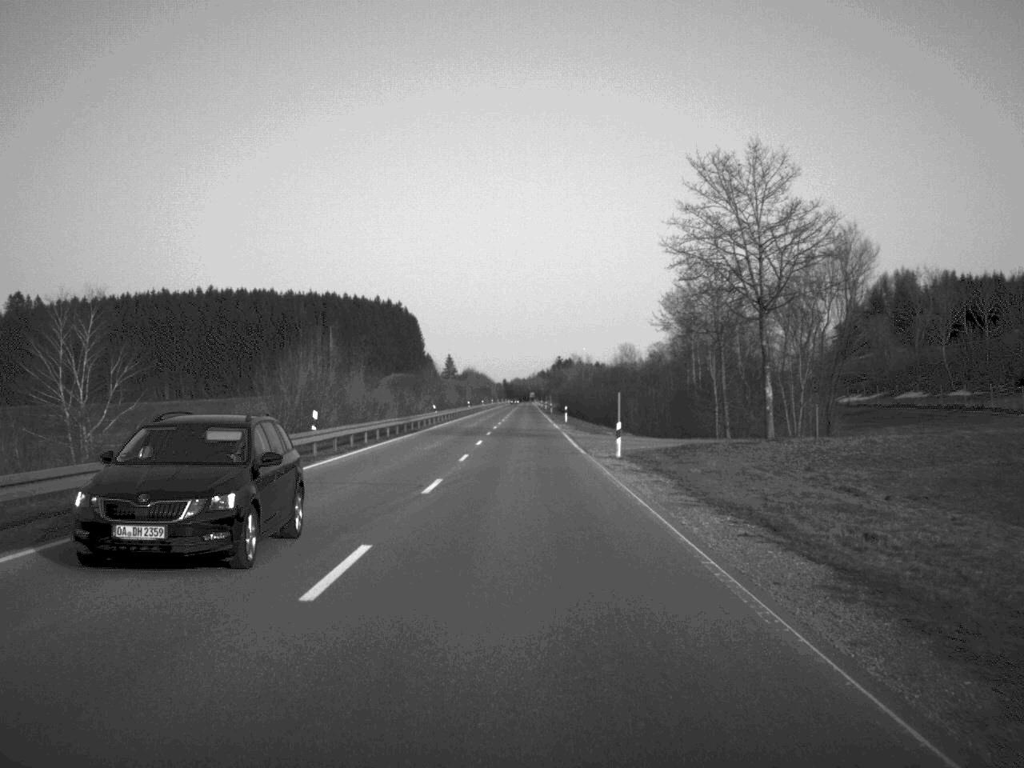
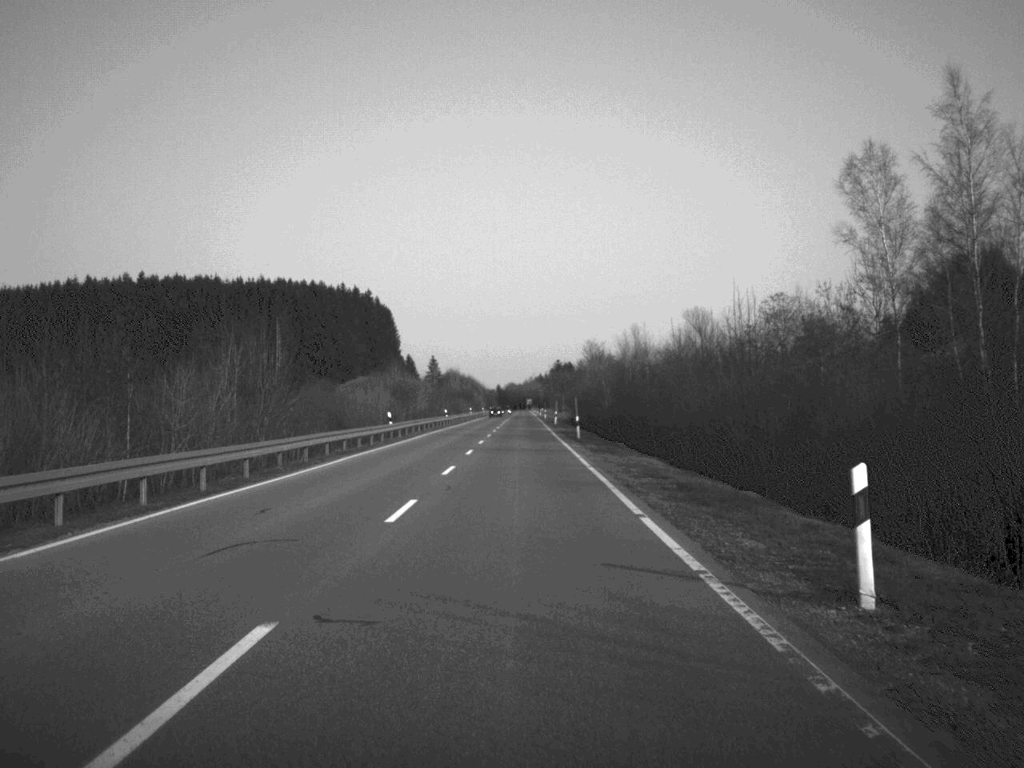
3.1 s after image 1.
(+0.1, +76.8) m; 0°
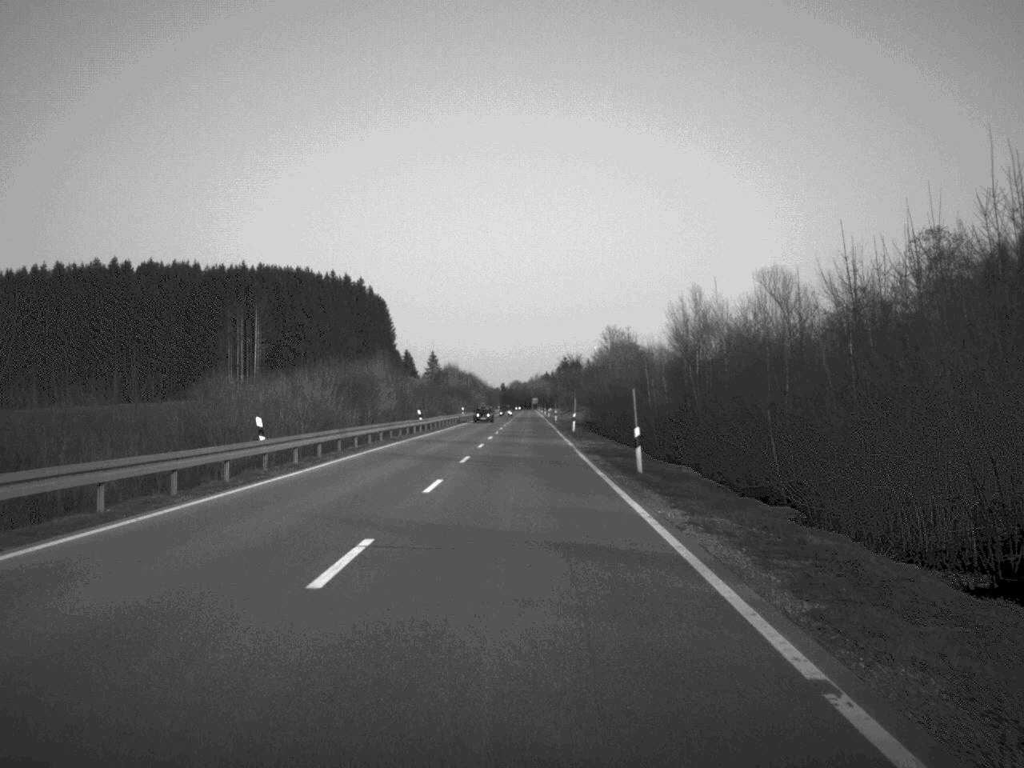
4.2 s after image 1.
(0.0, +30.3) m; 0°
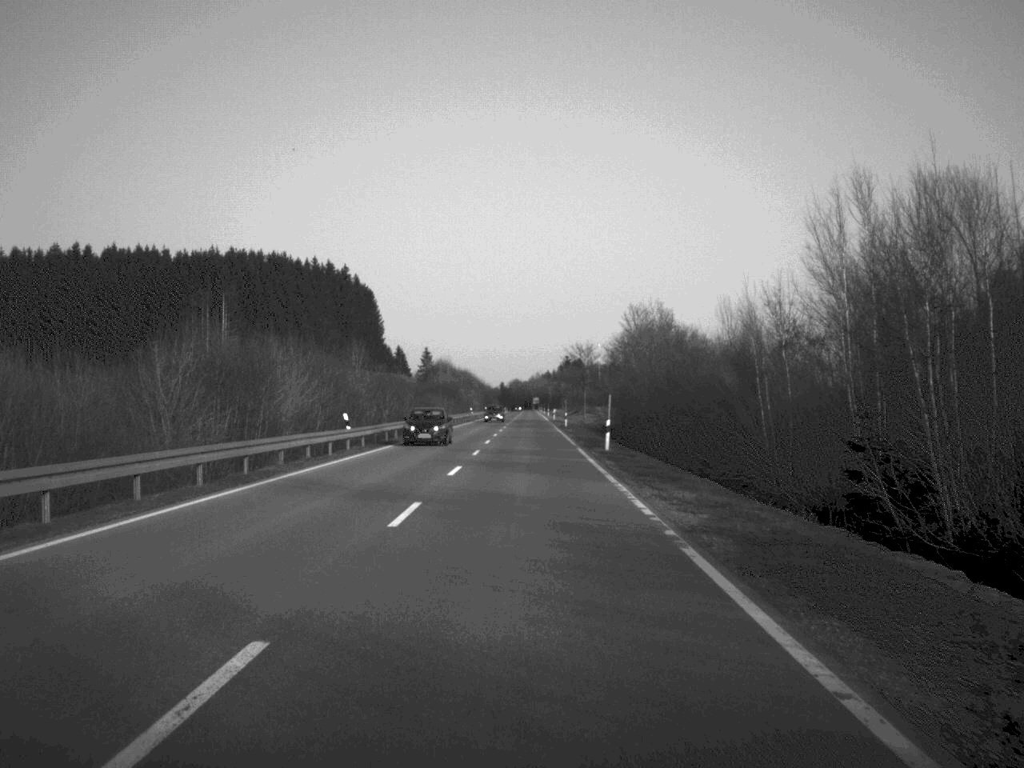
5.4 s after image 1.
(0.0, +30.5) m; 0°
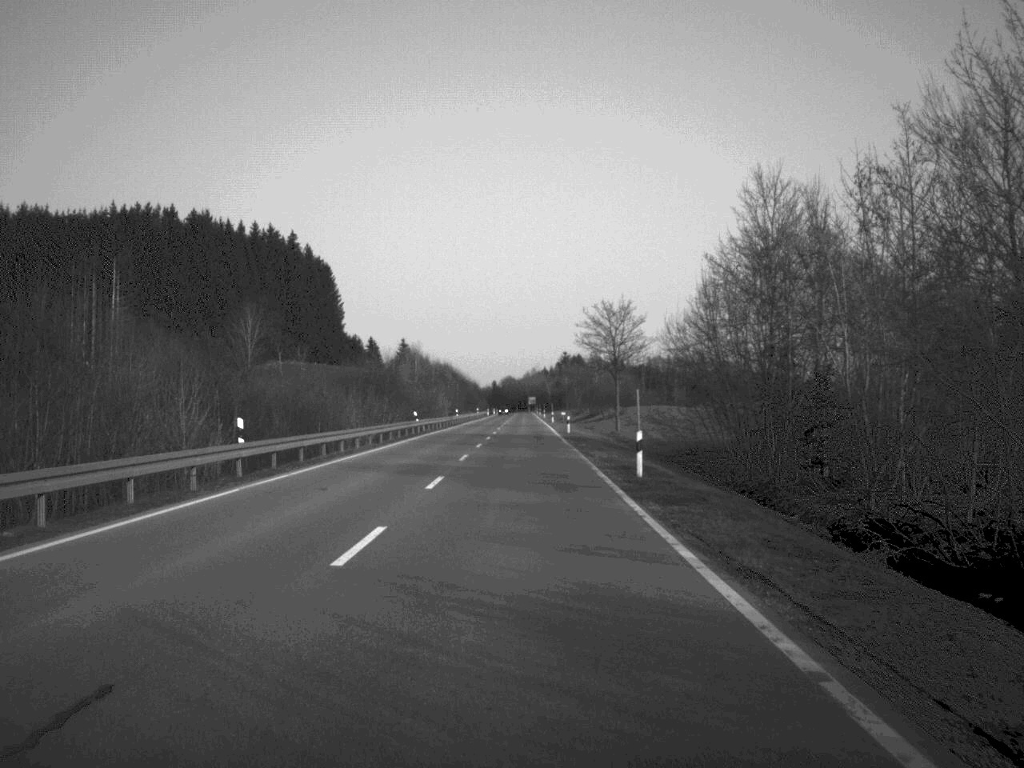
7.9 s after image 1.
(+0.3, +63.6) m; 0°
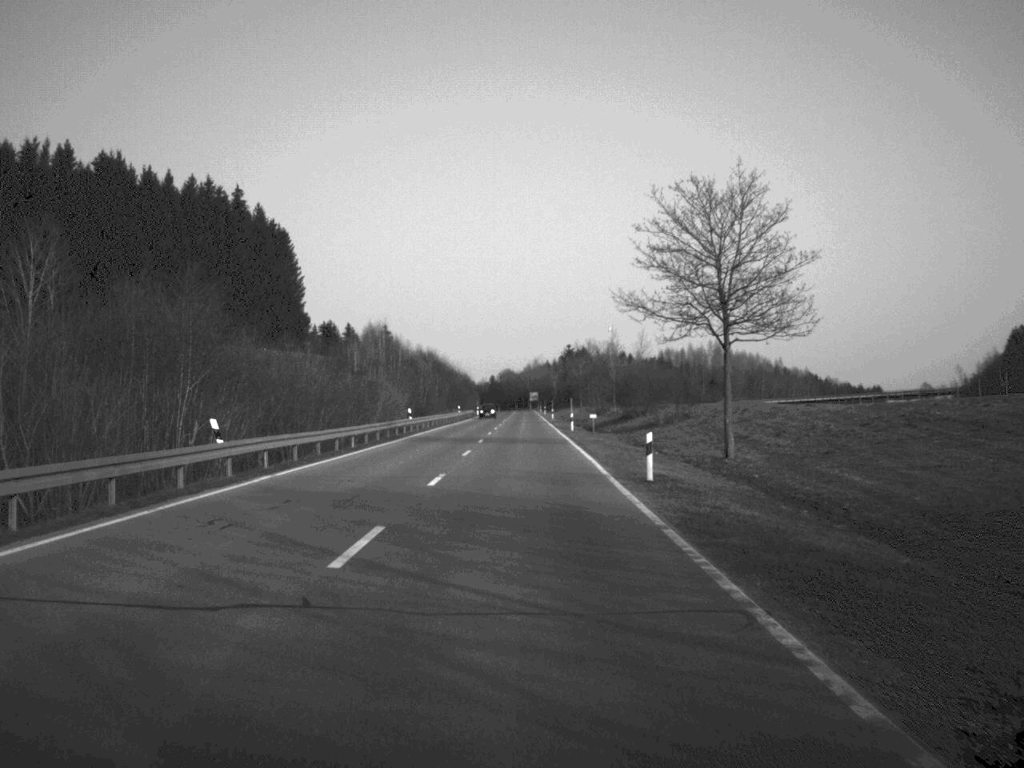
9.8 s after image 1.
(0.0, +49.0) m; 0°
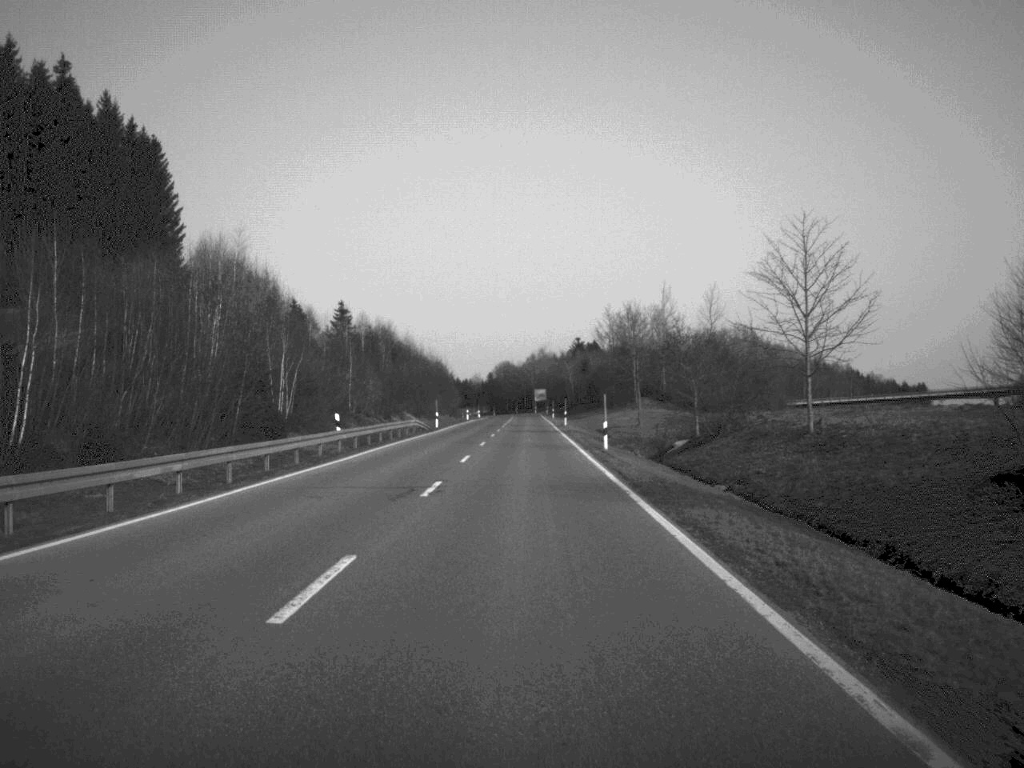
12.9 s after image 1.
(0.0, +80.1) m; 0°
